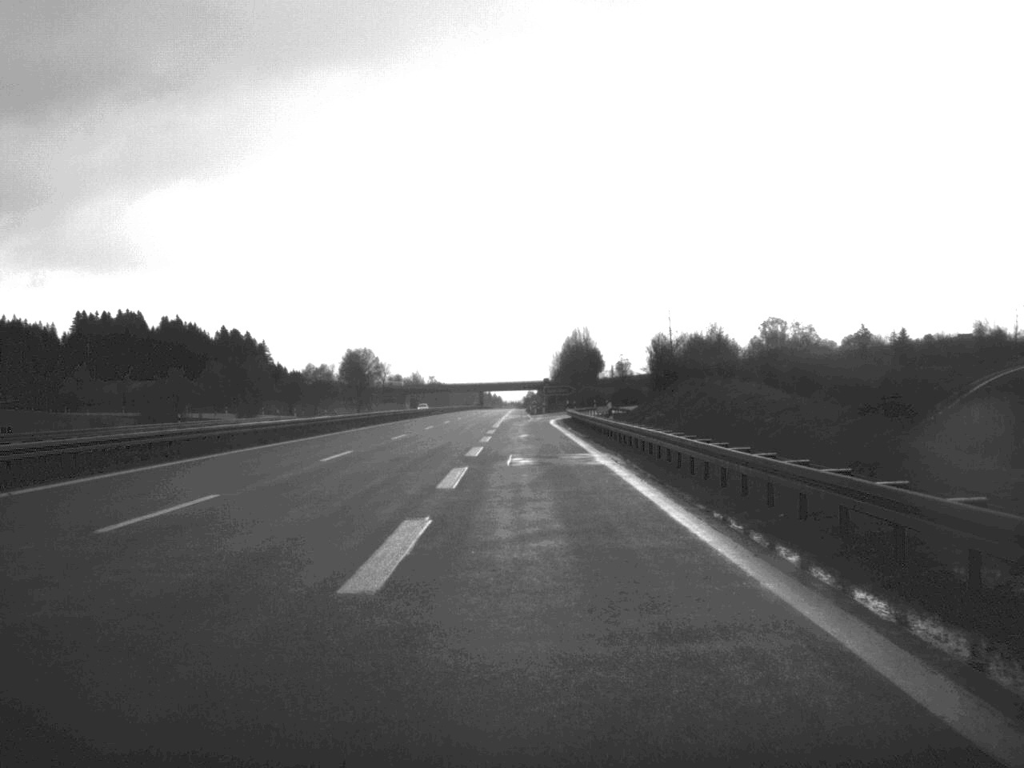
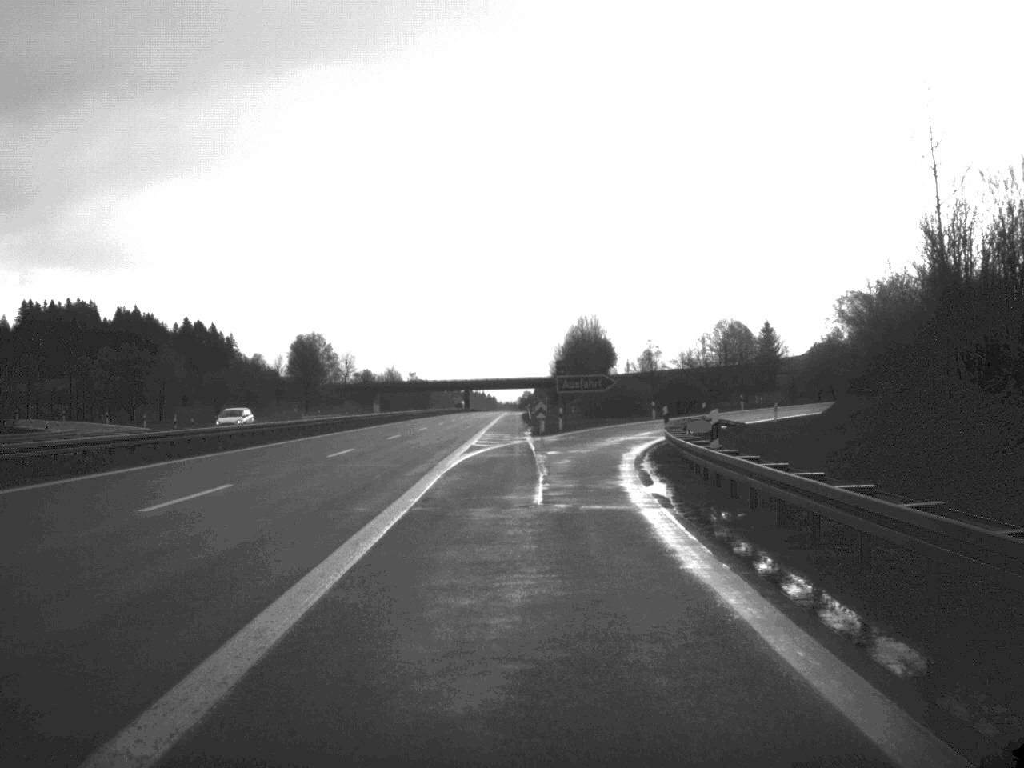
(-0.2, +67.1) m; 0°
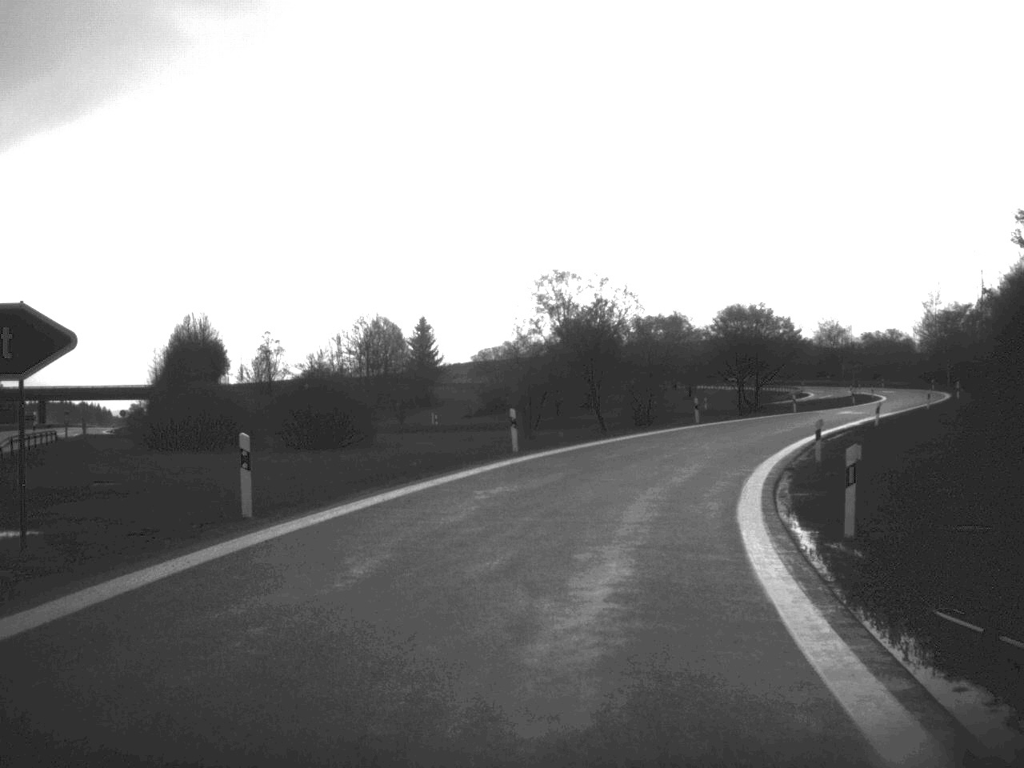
(+5.9, +57.8) m; +17°
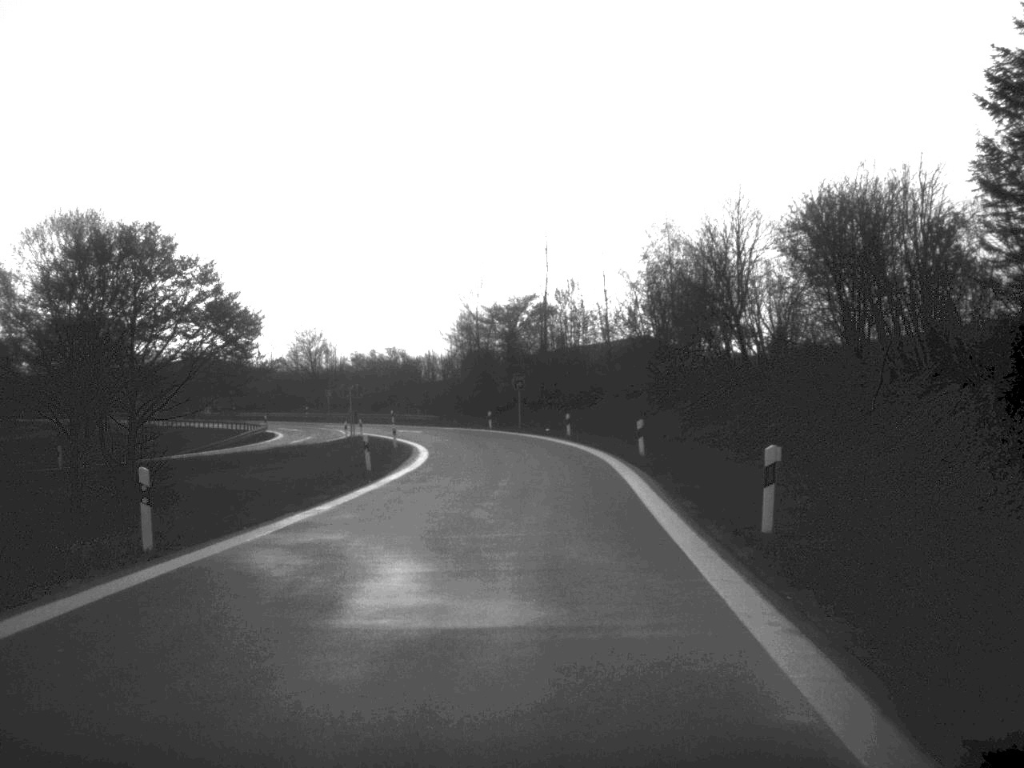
(+12.3, +52.8) m; +23°
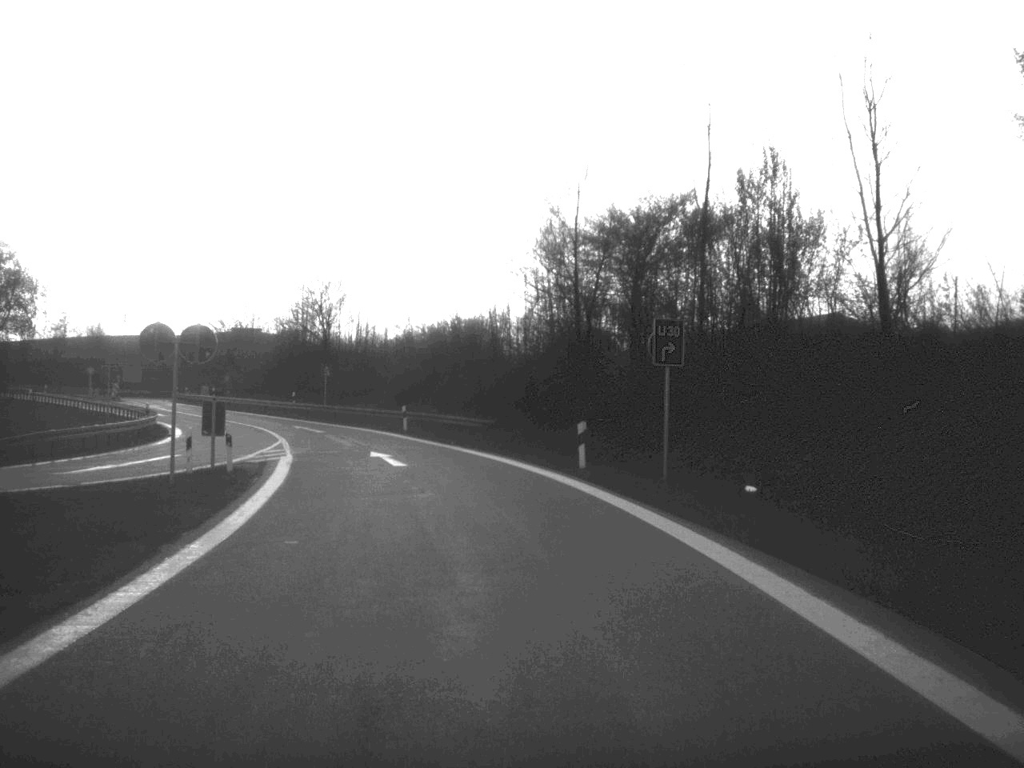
(-0.9, +46.3) m; -6°
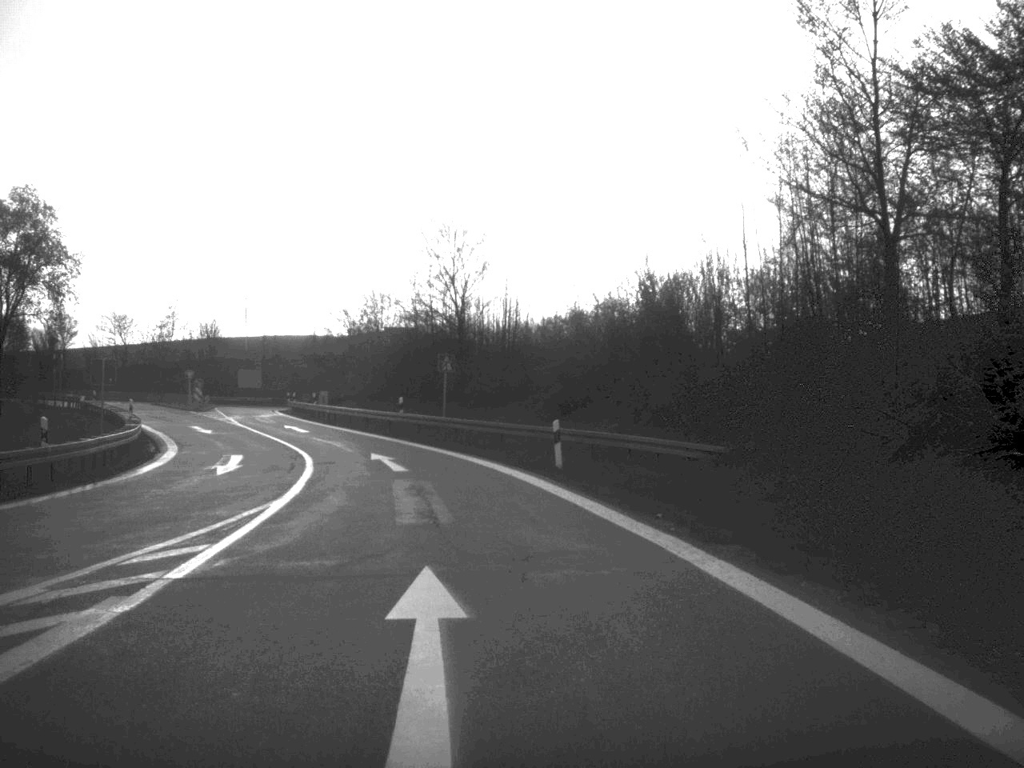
(-1.6, +23.9) m; -8°
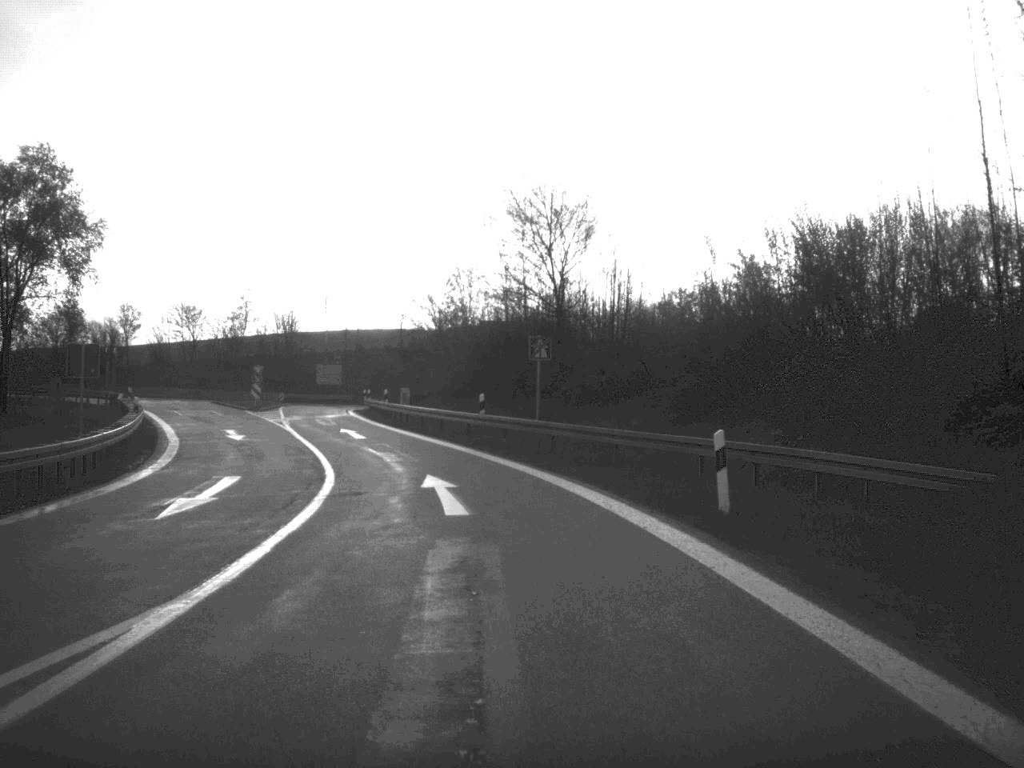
(-0.4, +10.7) m; -5°
